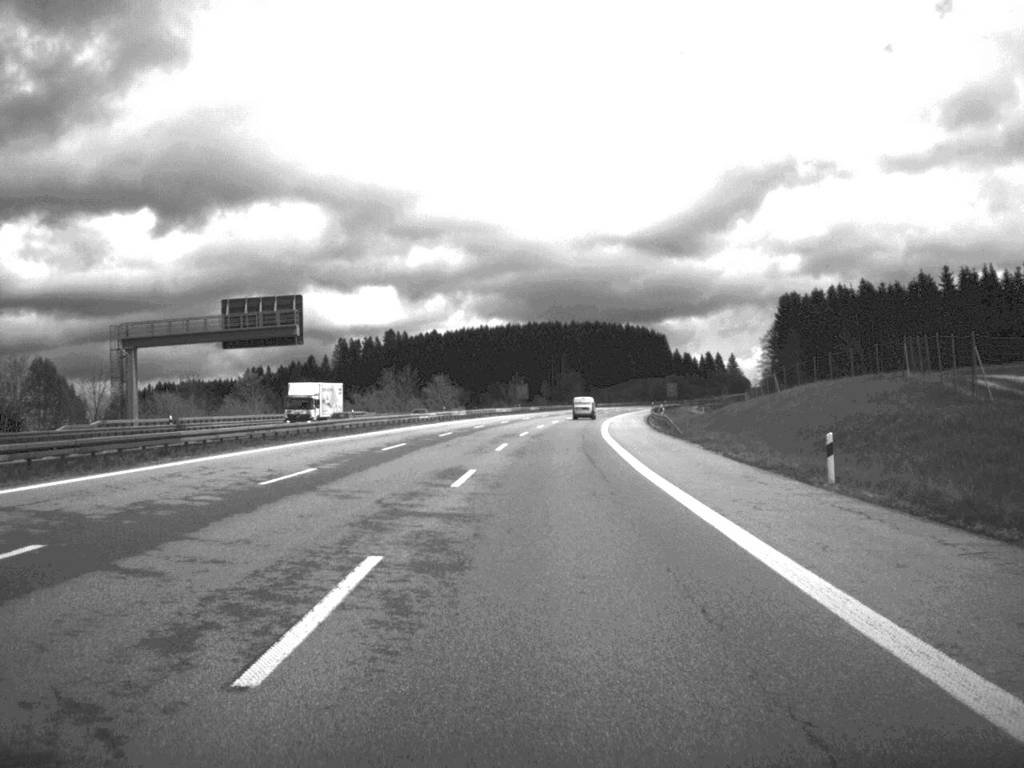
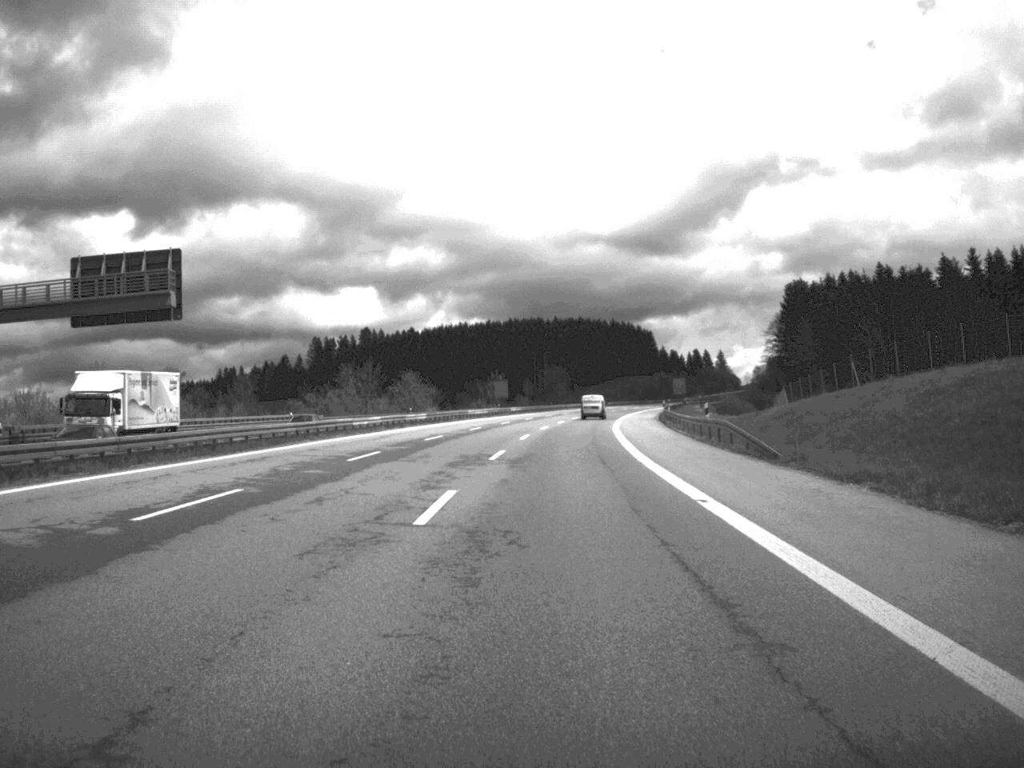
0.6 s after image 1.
(+0.2, +25.5) m; +1°
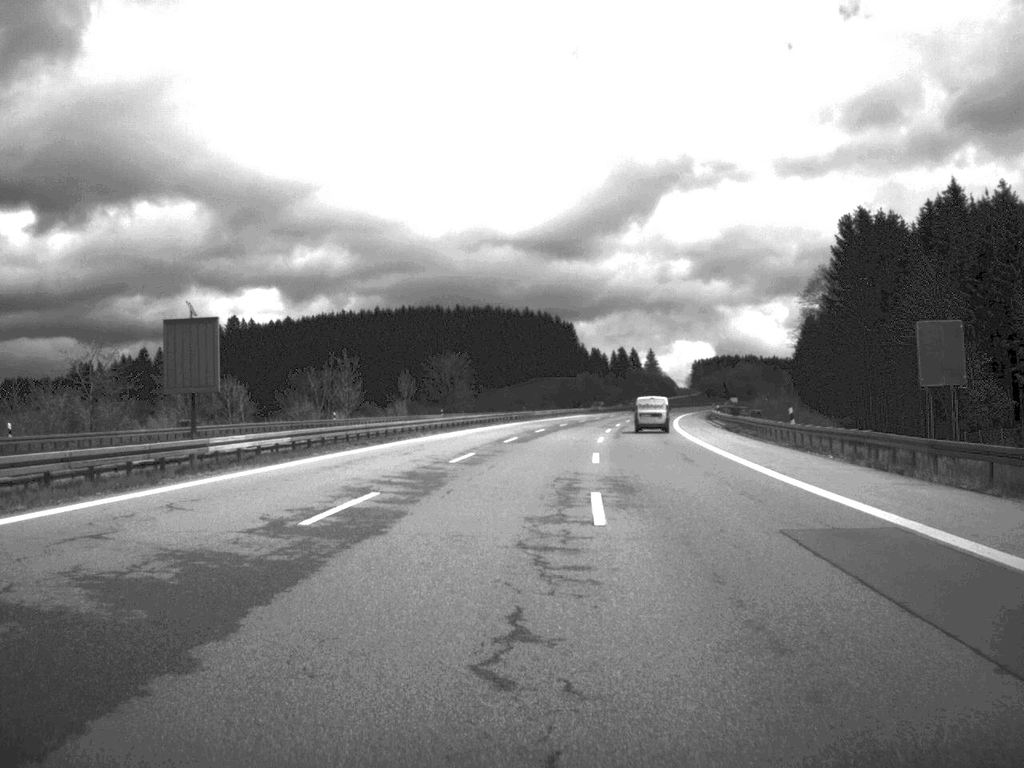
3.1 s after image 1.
(+3.3, +102.8) m; +4°
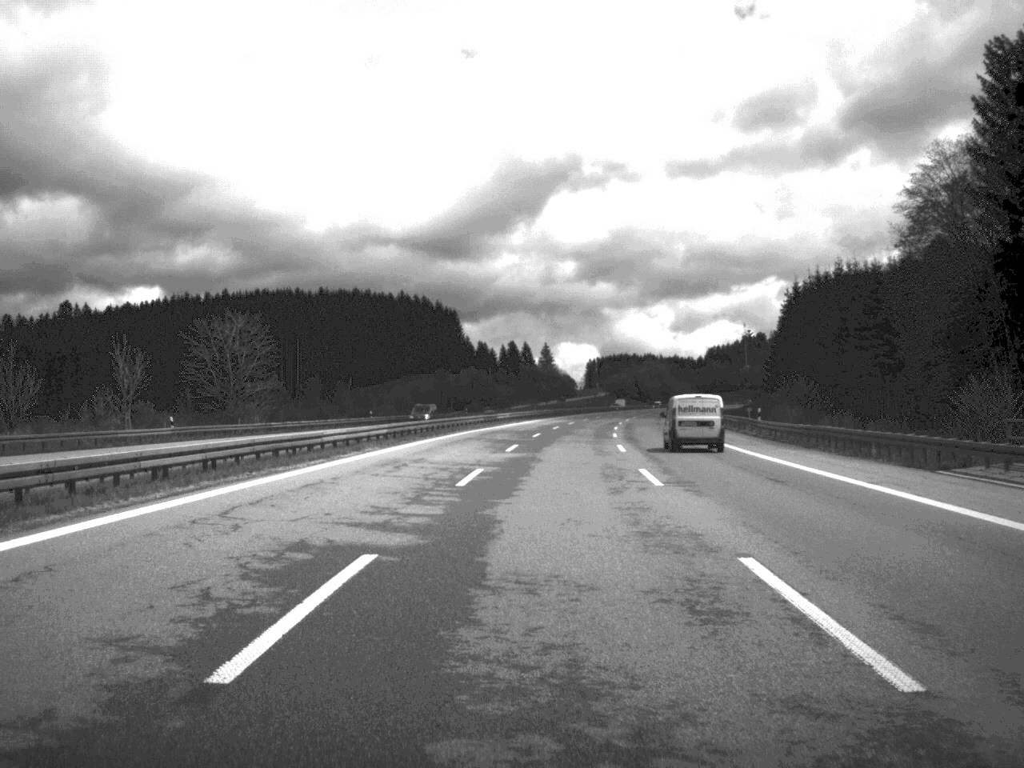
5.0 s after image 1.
(+3.4, +78.3) m; +5°
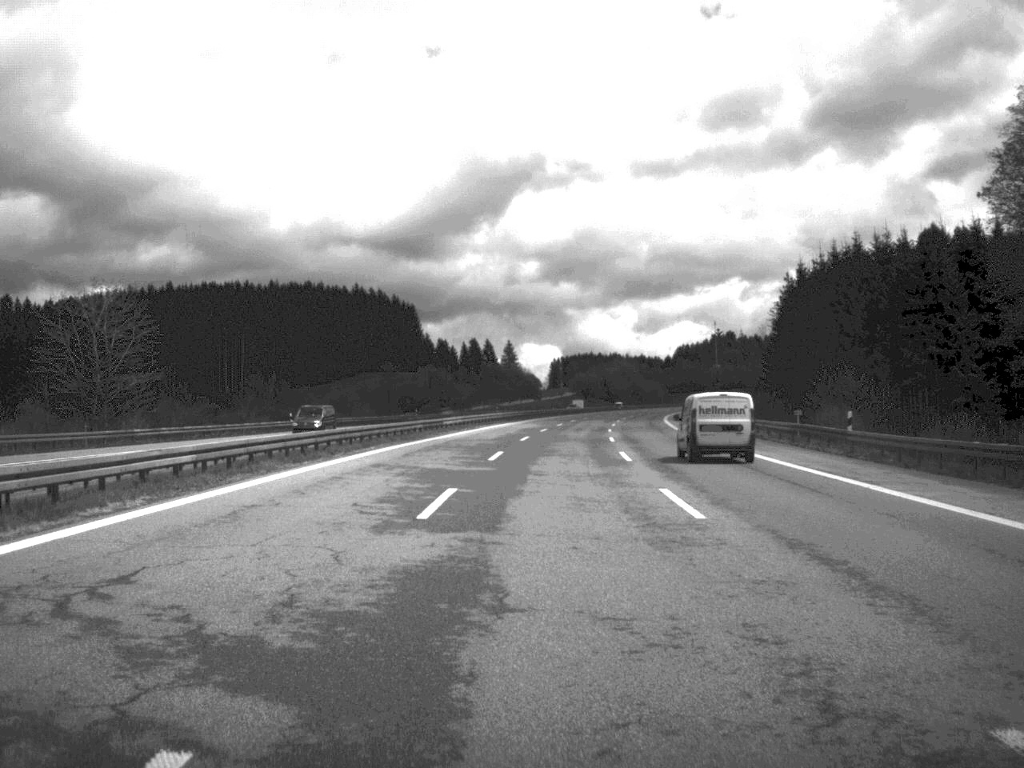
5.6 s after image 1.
(+0.3, +24.2) m; +2°
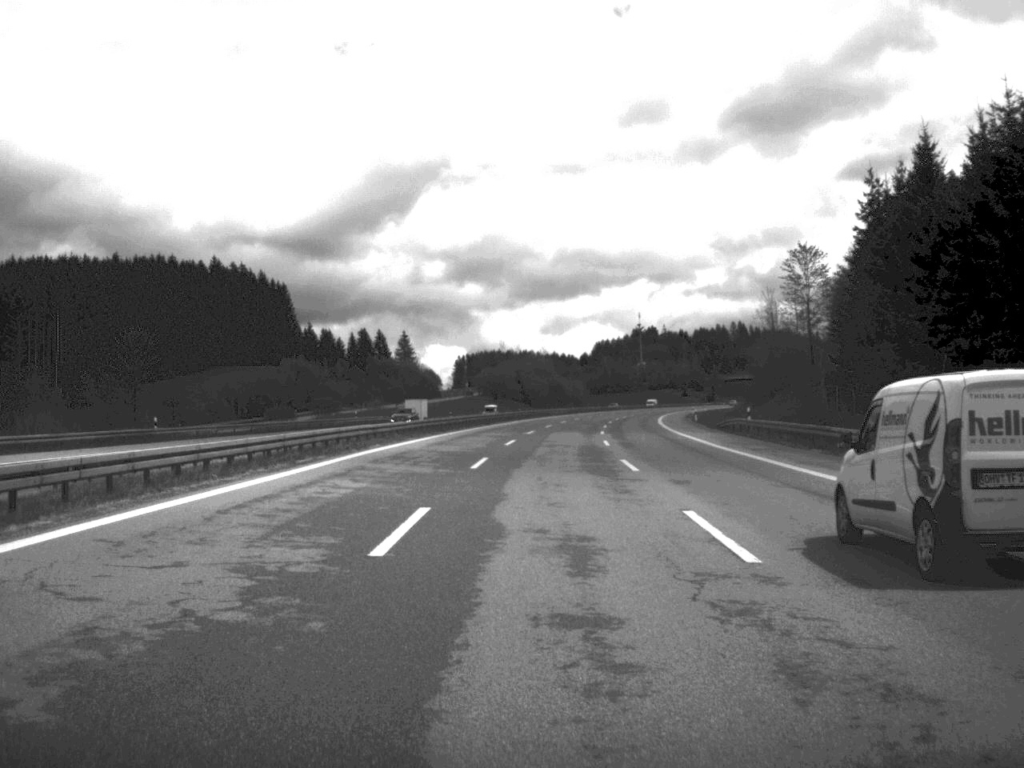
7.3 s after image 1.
(+2.7, +73.9) m; +4°
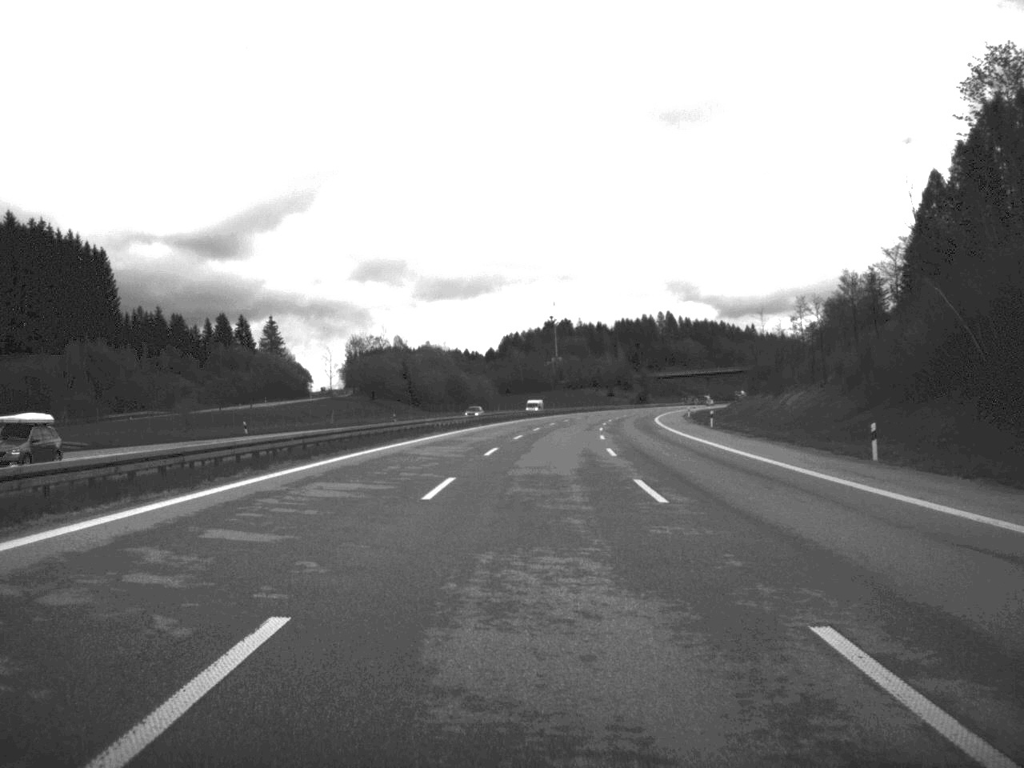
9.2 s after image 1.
(+2.8, +78.8) m; +4°
